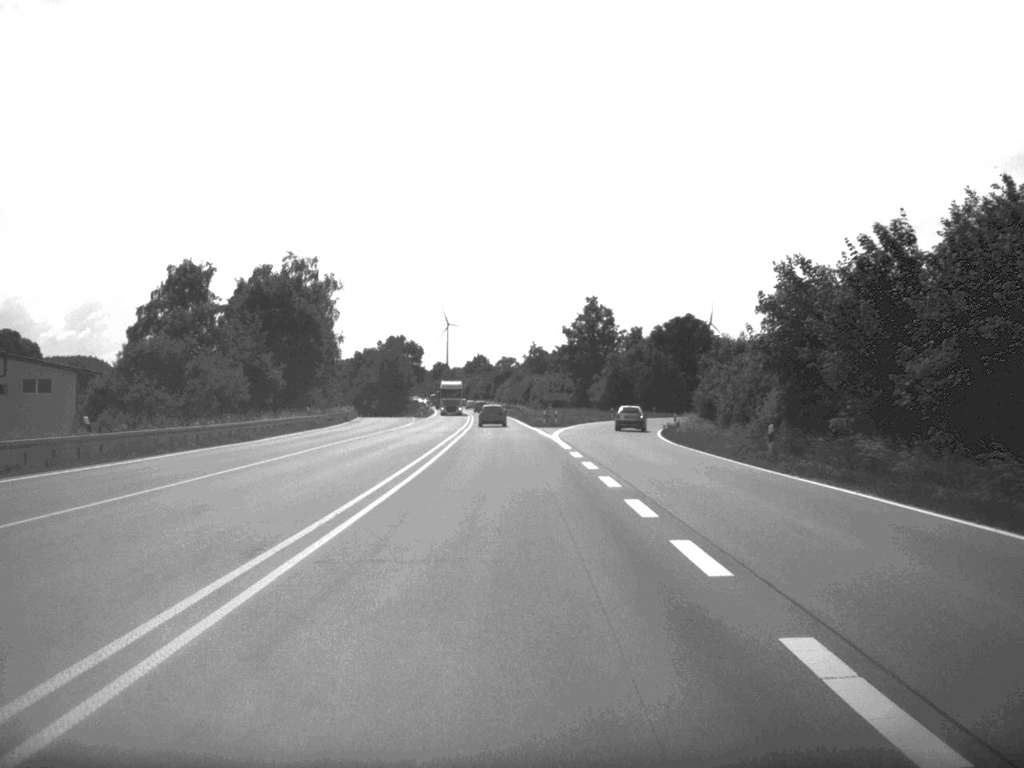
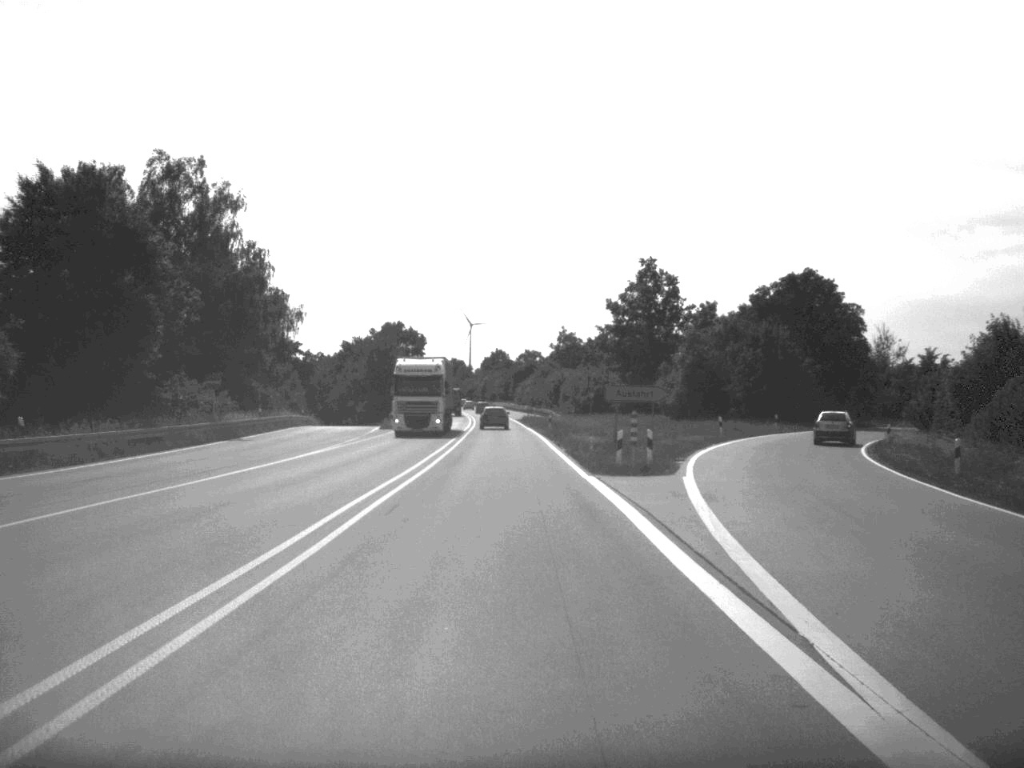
(-0.5, +49.4) m; -1°
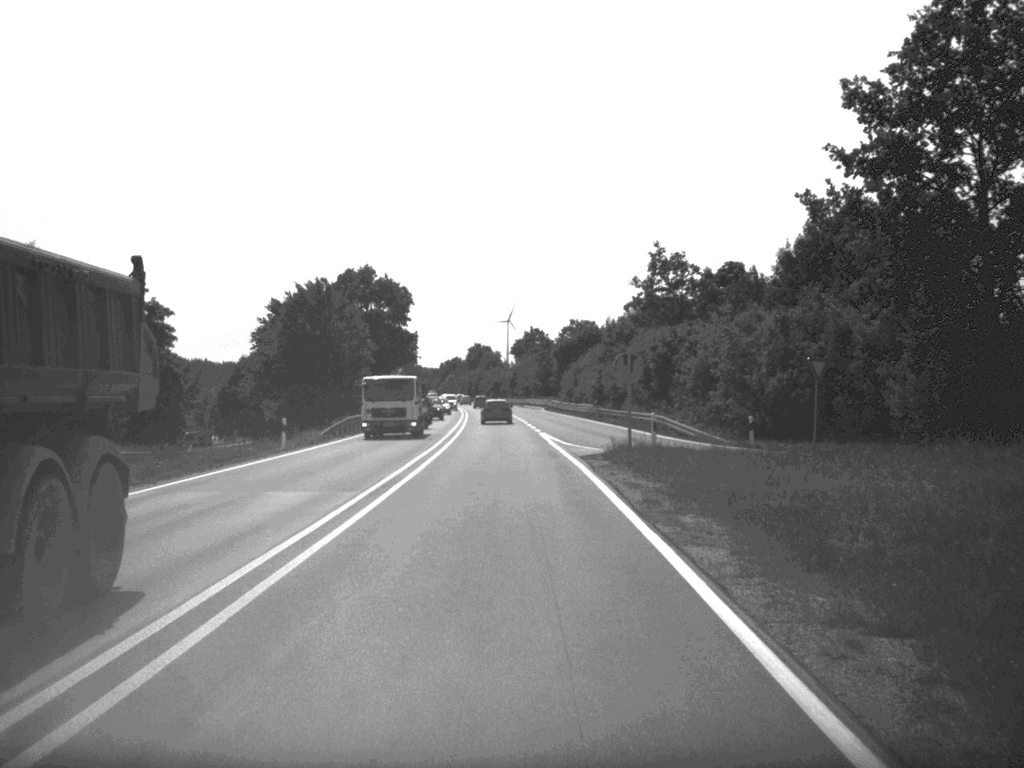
(-1.4, +85.6) m; -2°
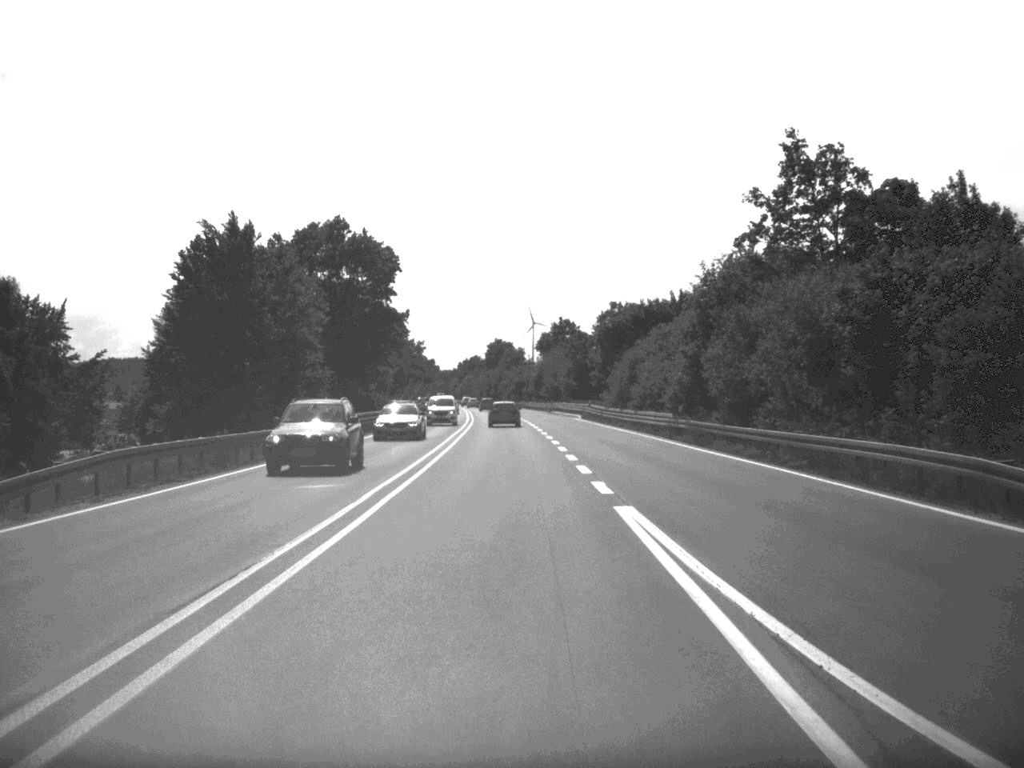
(-0.3, +36.1) m; -1°
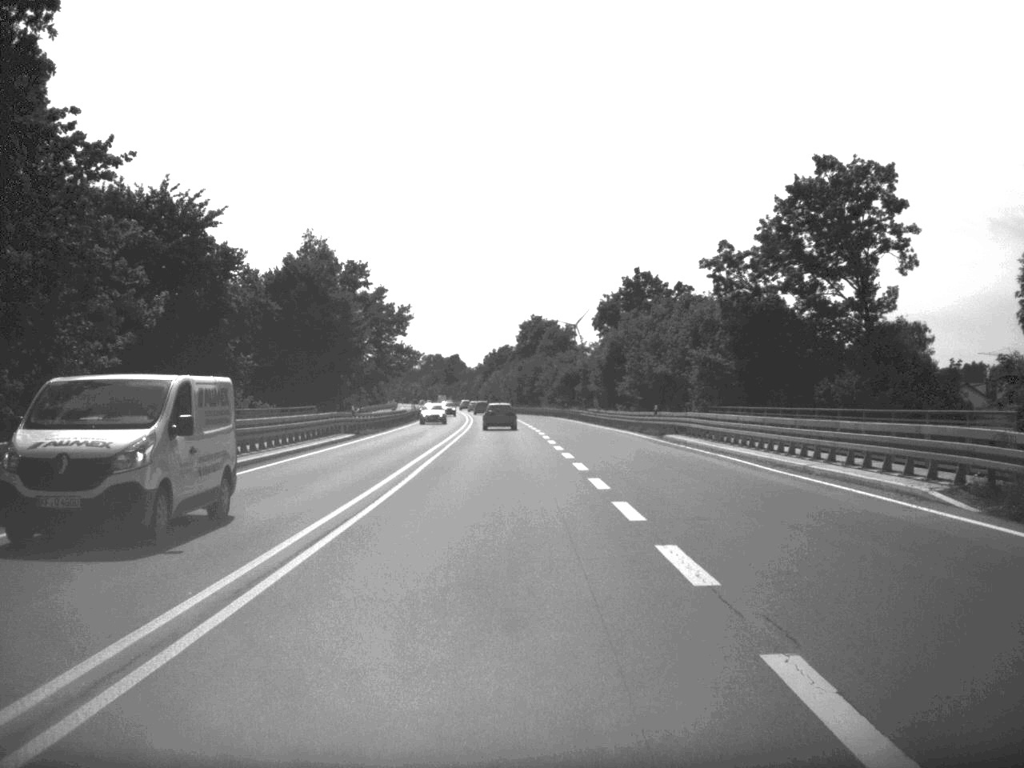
(-1.3, +81.2) m; -2°
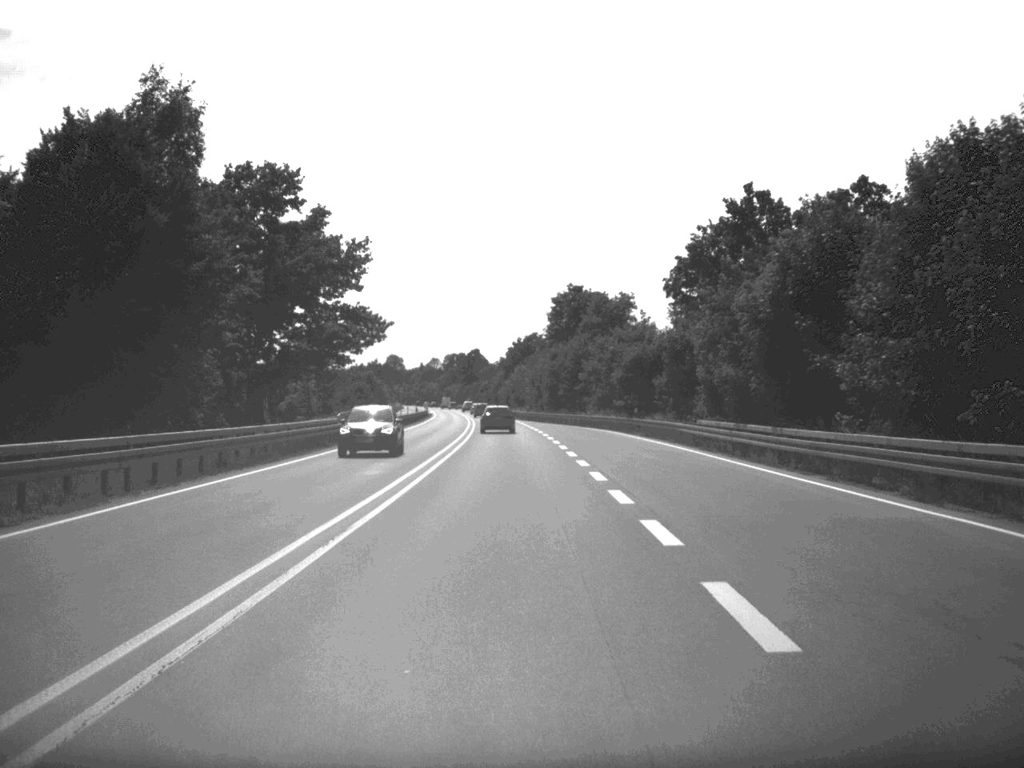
(-0.6, +50.0) m; -1°
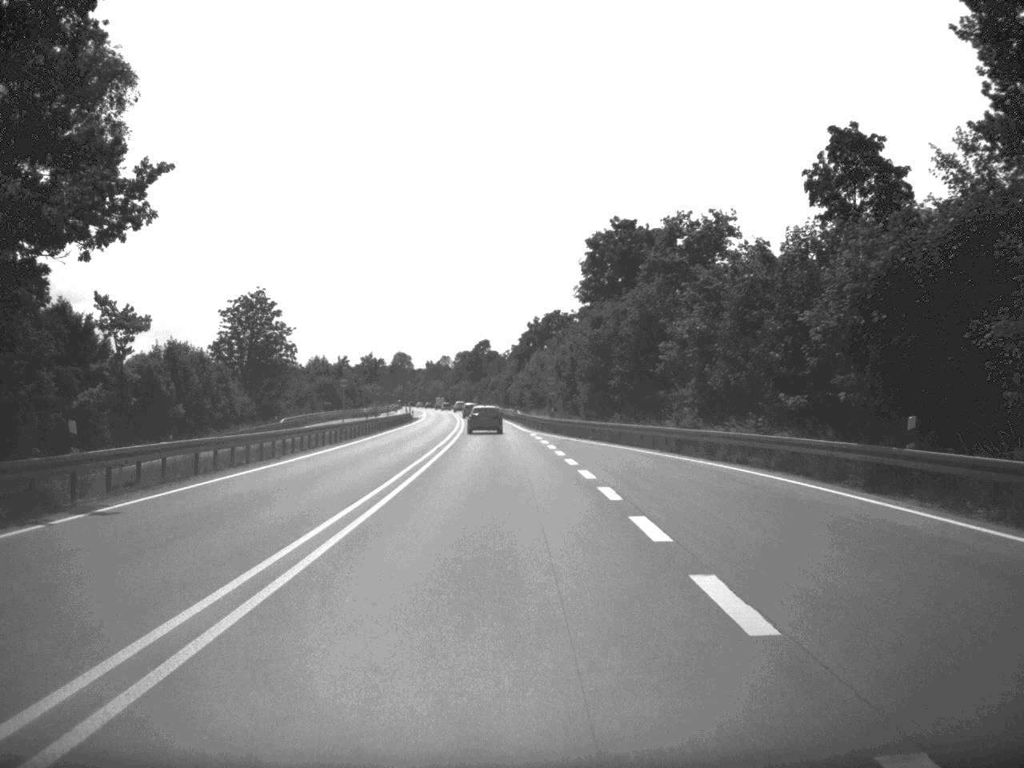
(-0.3, +46.6) m; -1°
